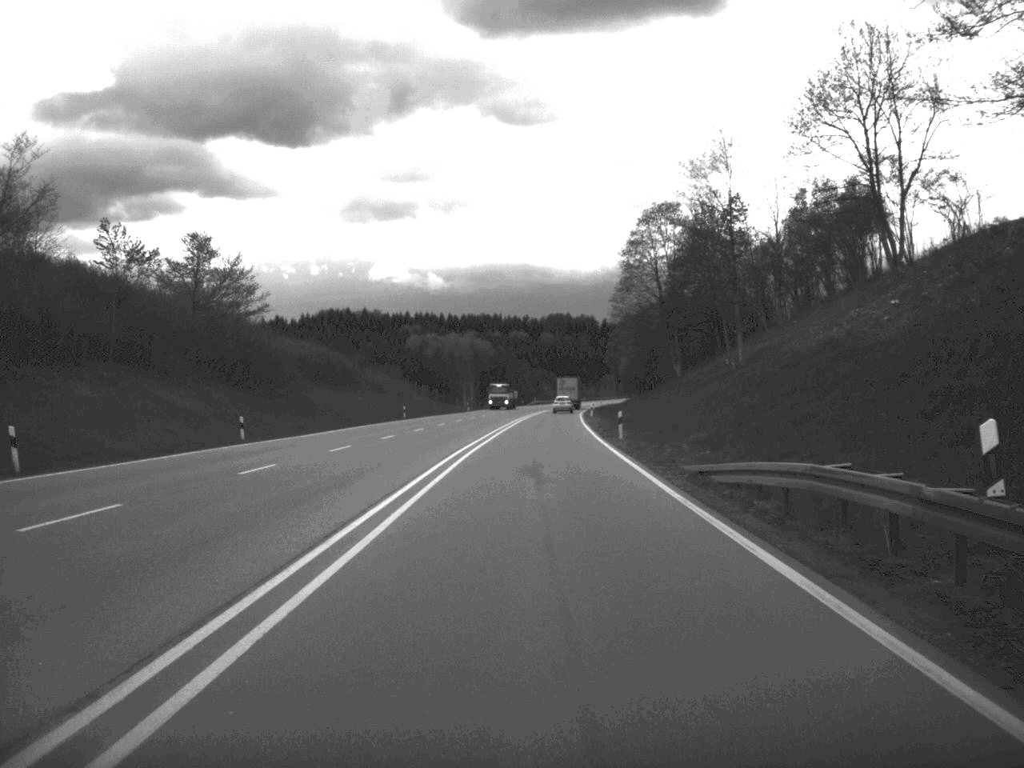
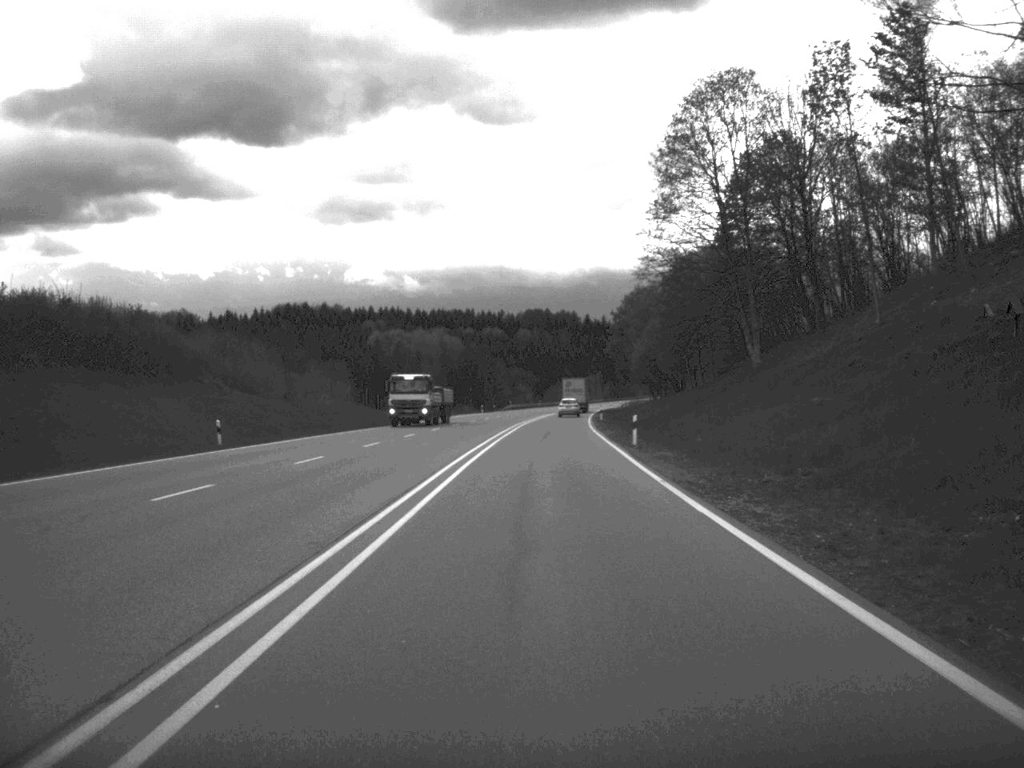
(+0.4, +53.6) m; +1°
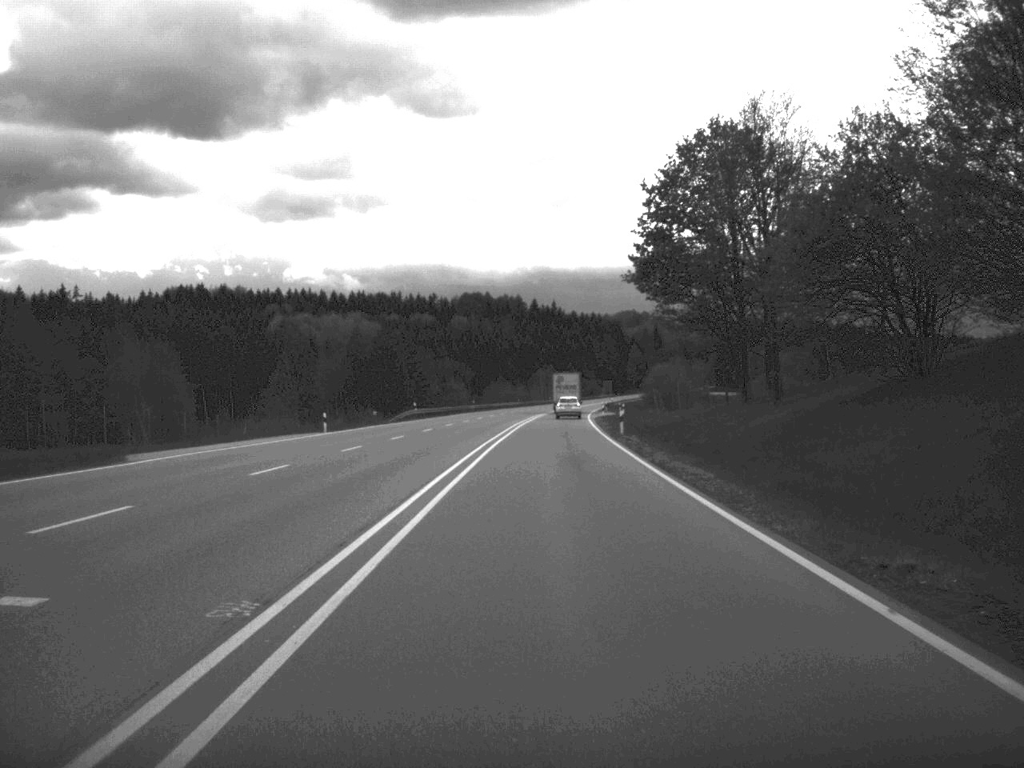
(+1.6, +87.7) m; +2°
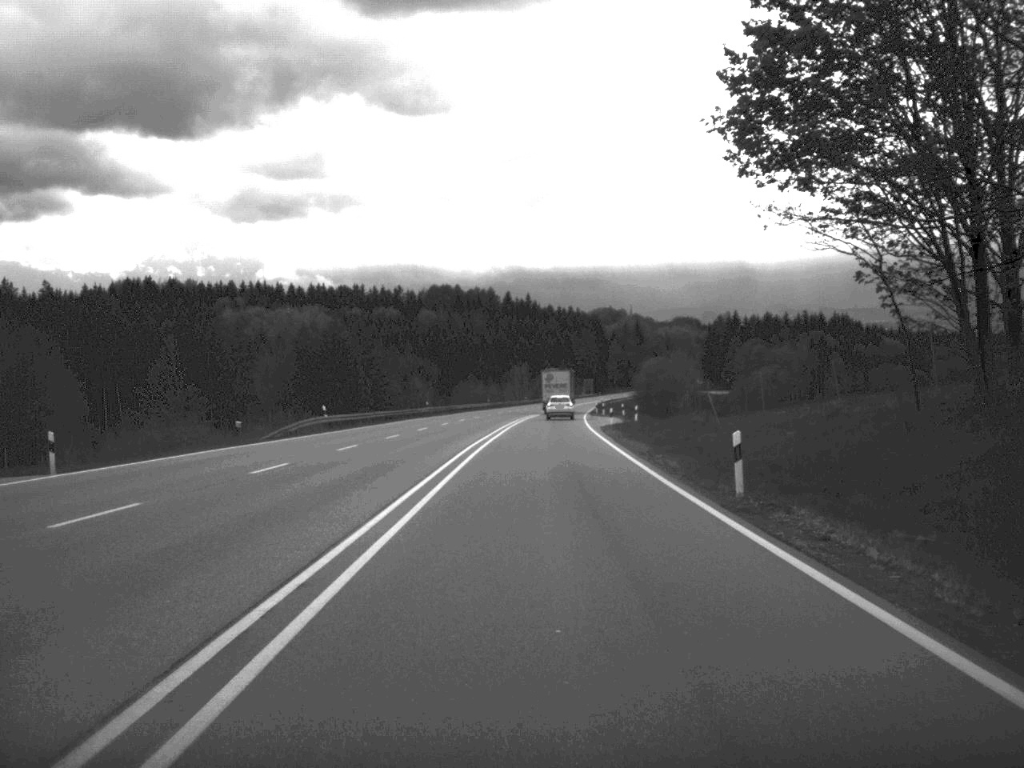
(+0.3, +34.2) m; +1°
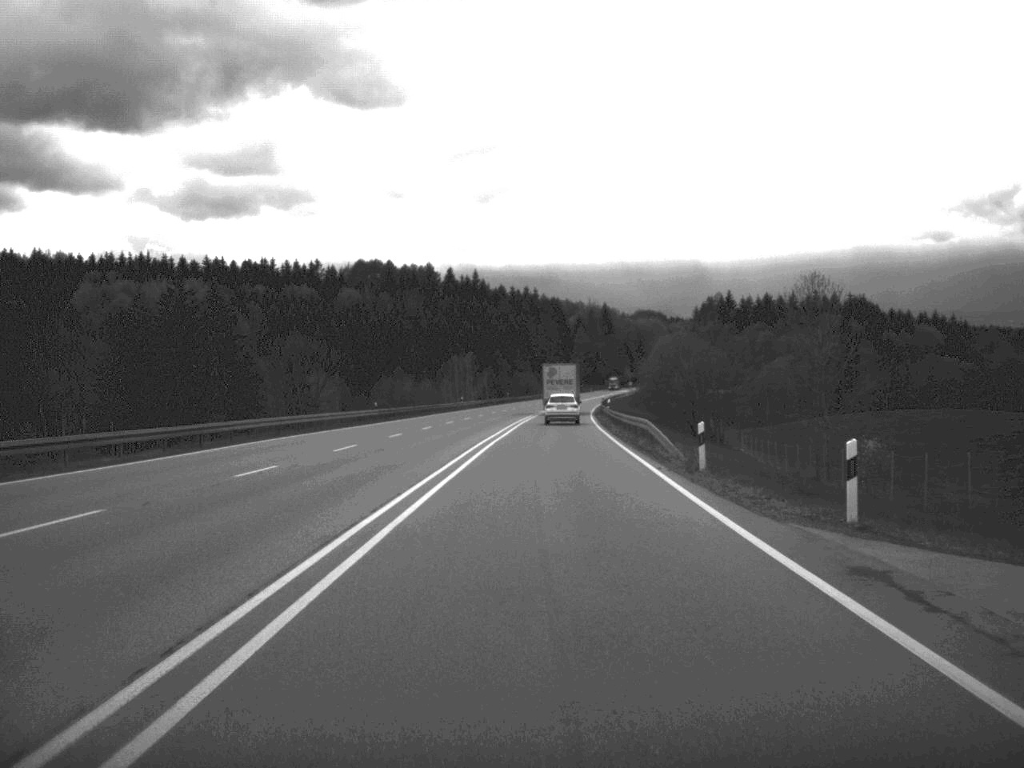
(+1.4, +83.8) m; +2°
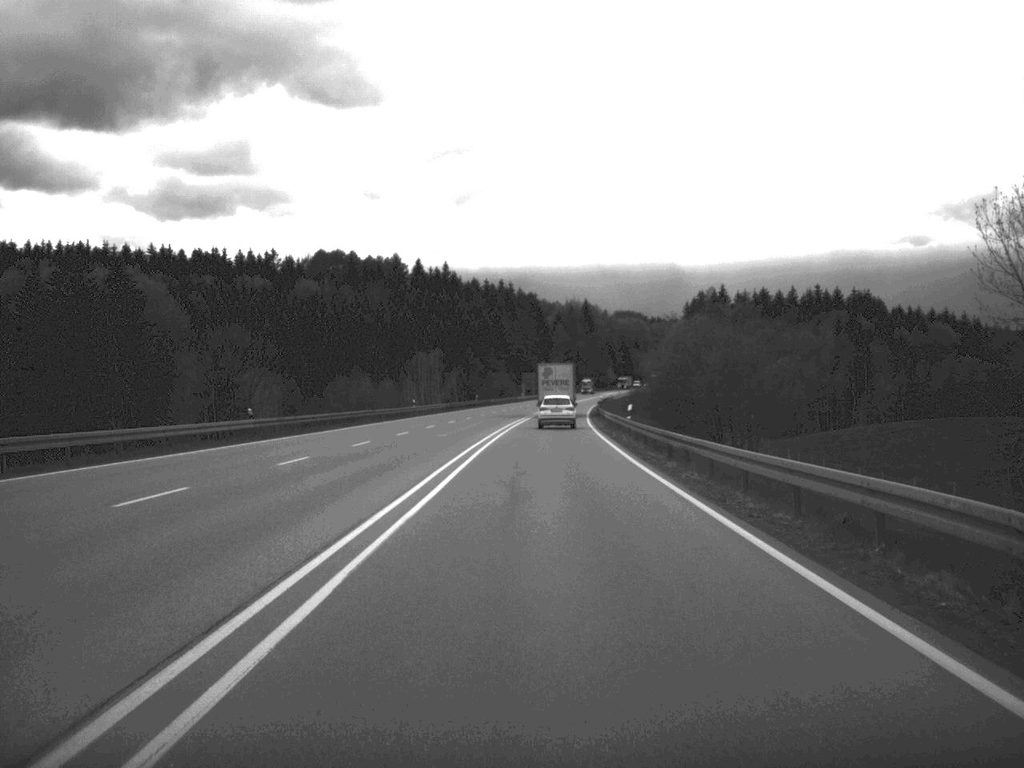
(+0.3, +30.9) m; +1°
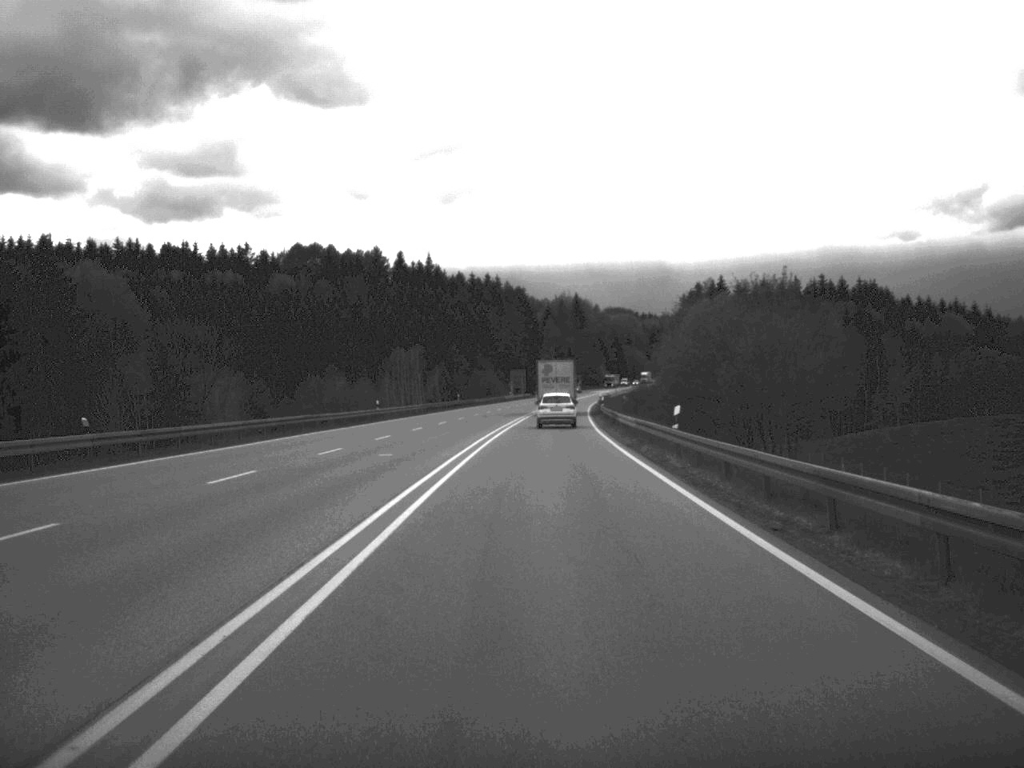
(+0.1, +17.9) m; 0°
